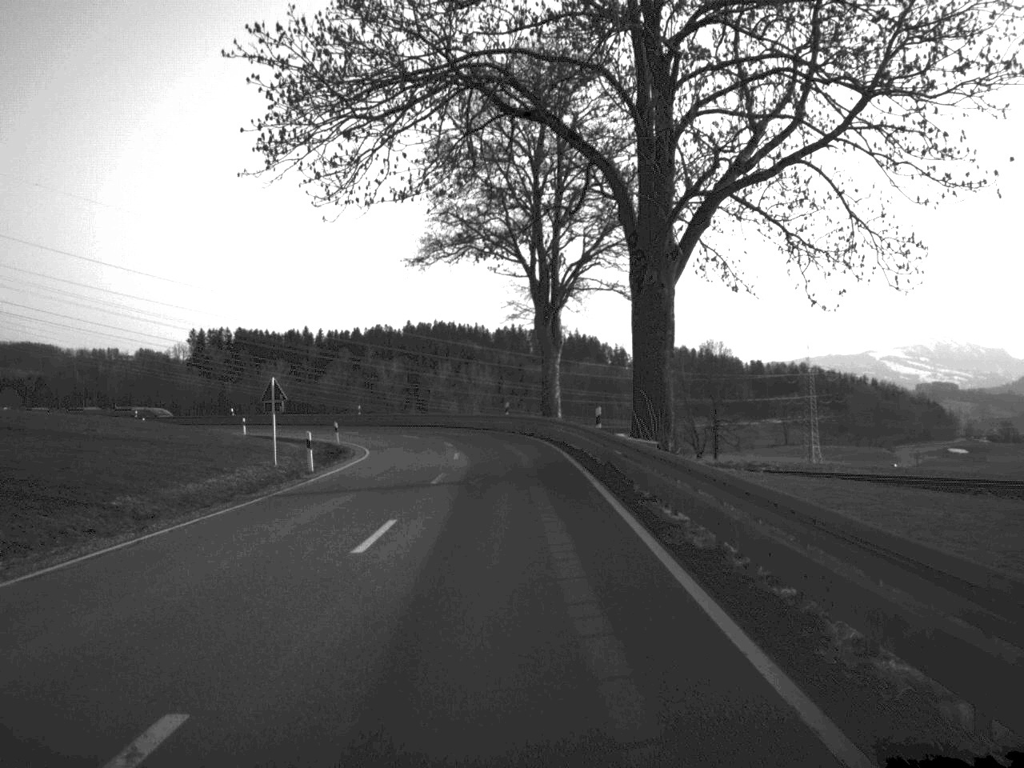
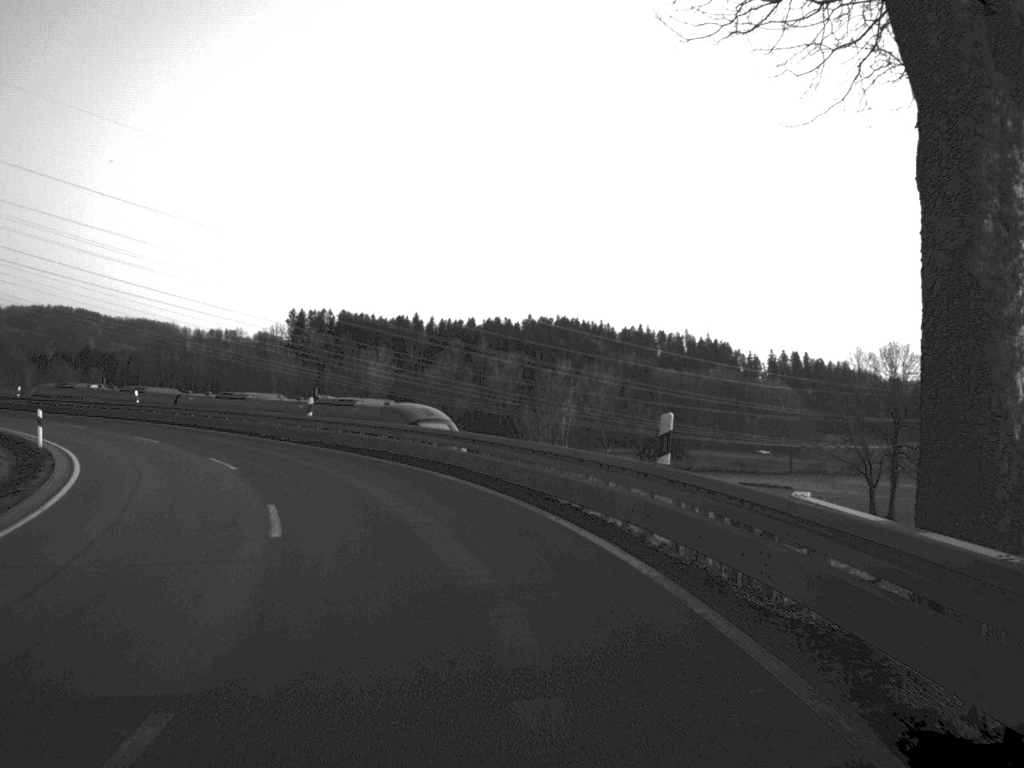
(-1.0, +46.2) m; -6°
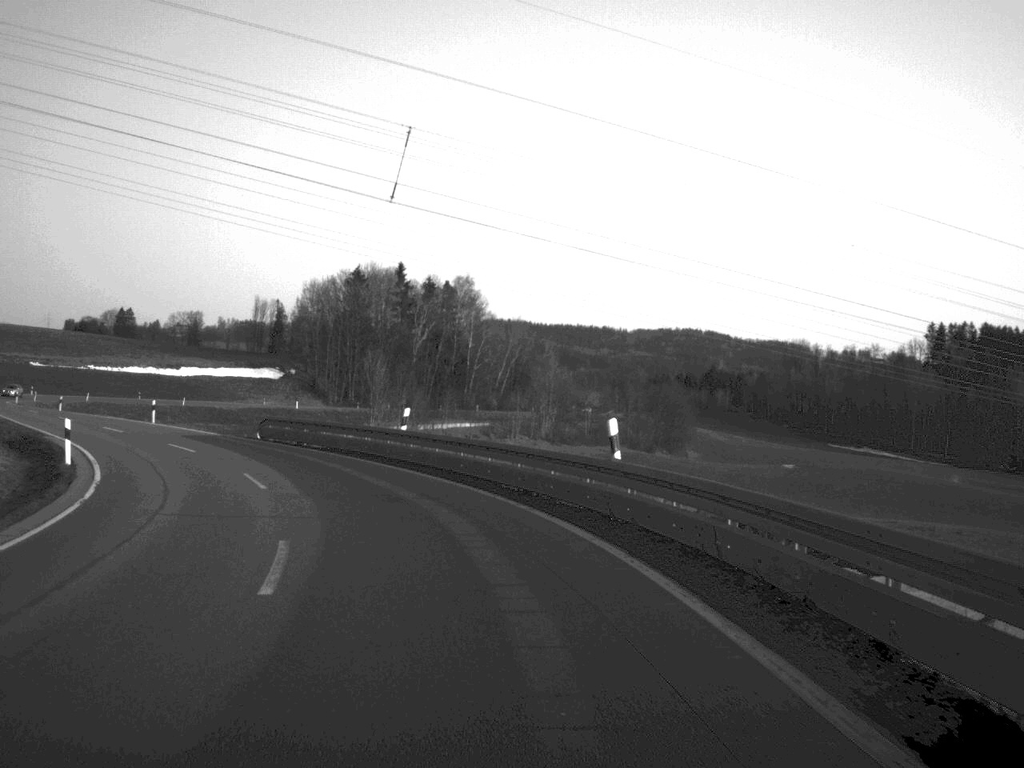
(-9.5, +38.5) m; -28°
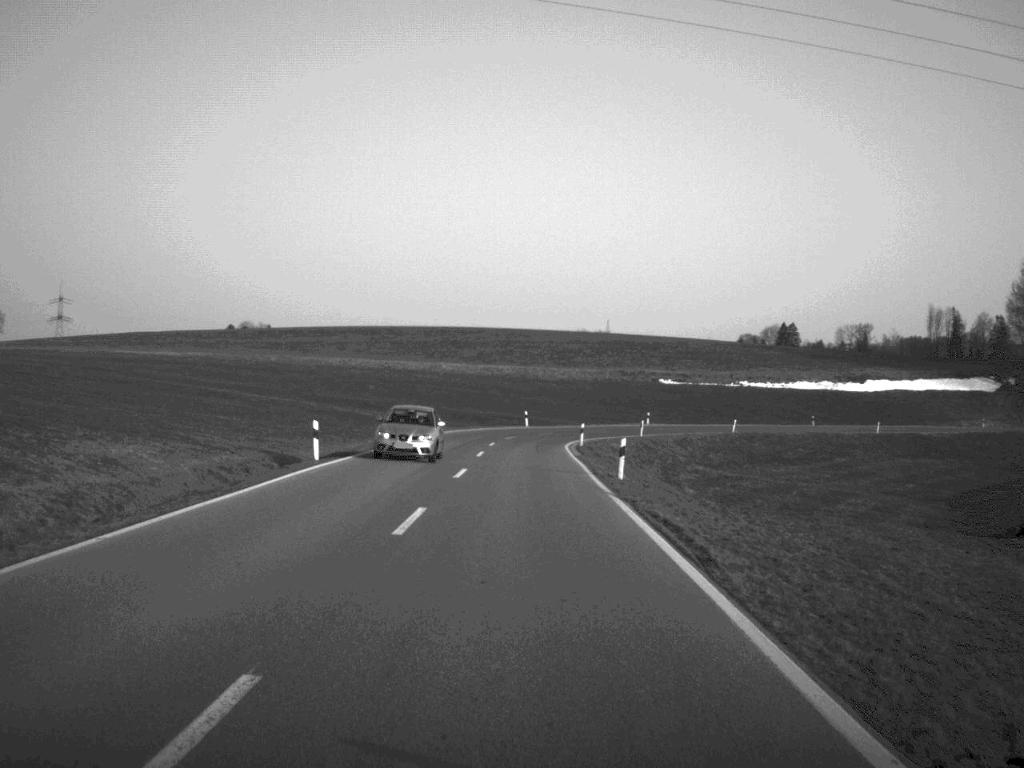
(-16.6, +52.8) m; -29°
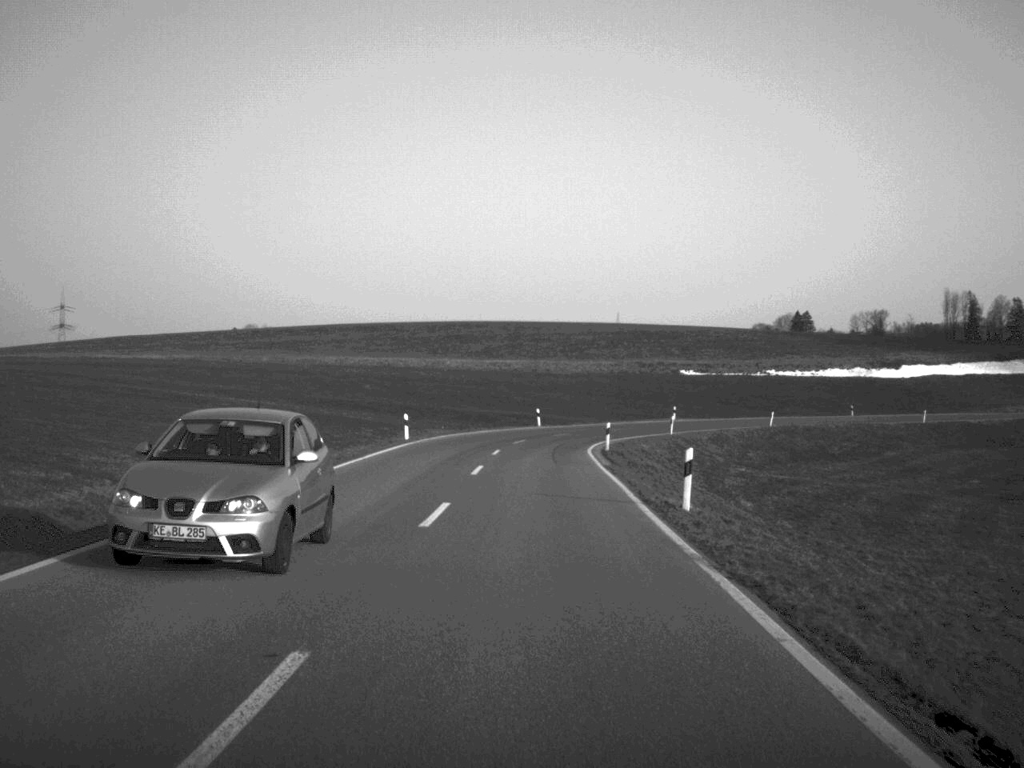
(0.0, +11.2) m; 0°
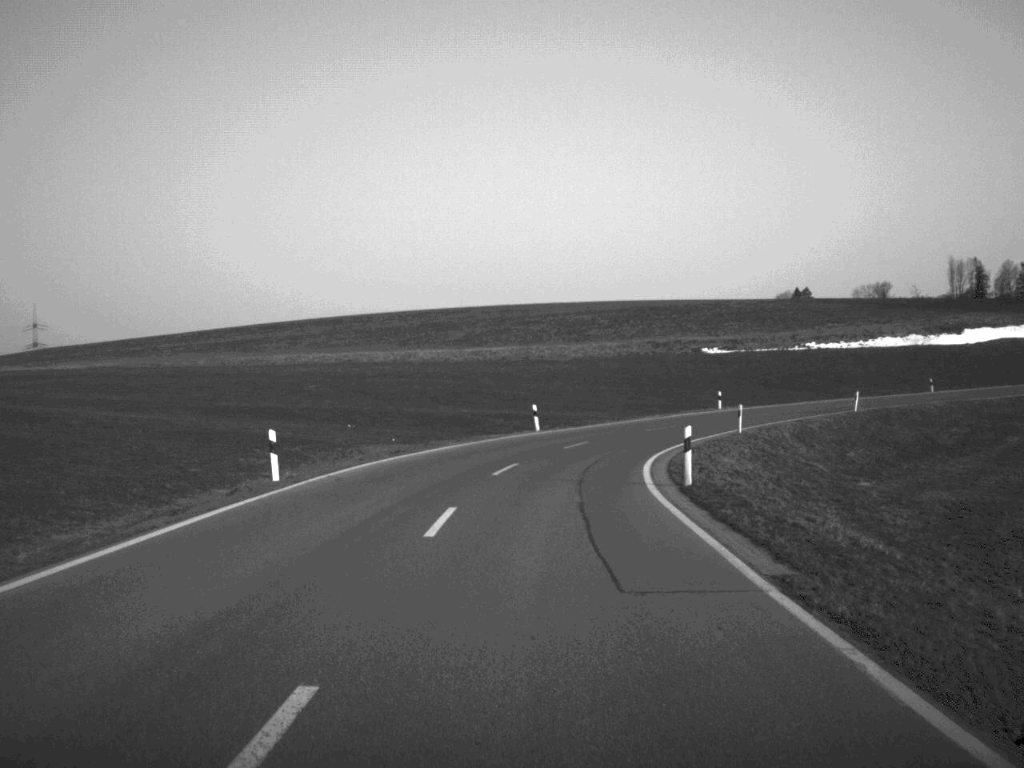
(0.0, +25.3) m; +1°
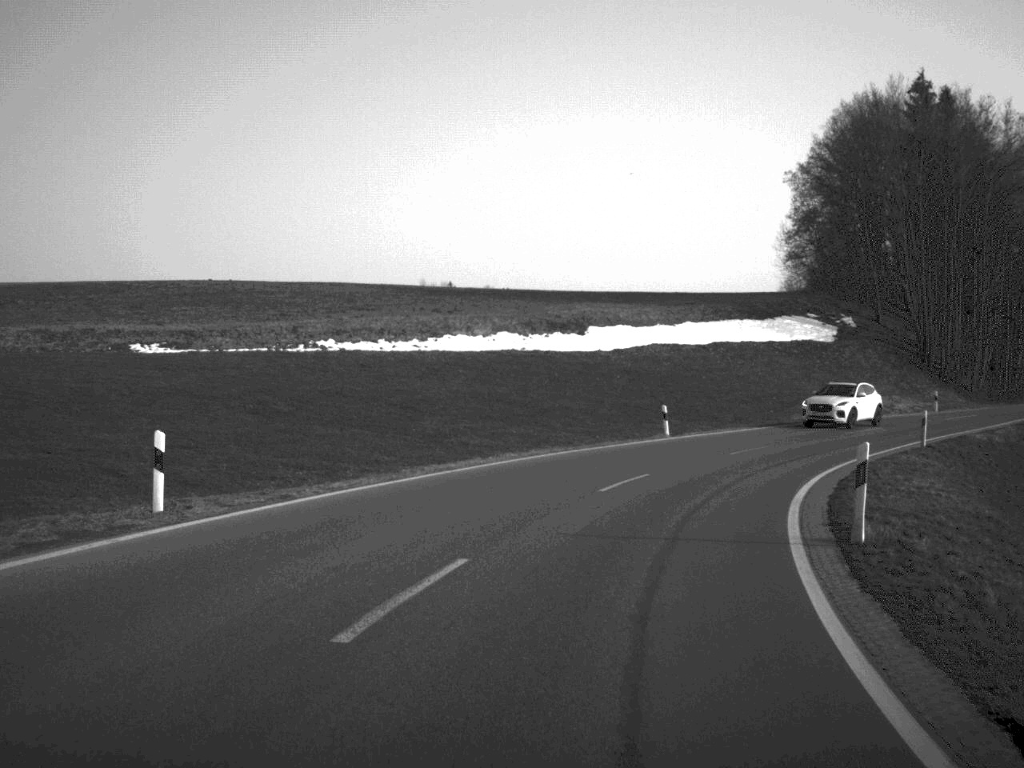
(+8.1, +53.2) m; +26°
